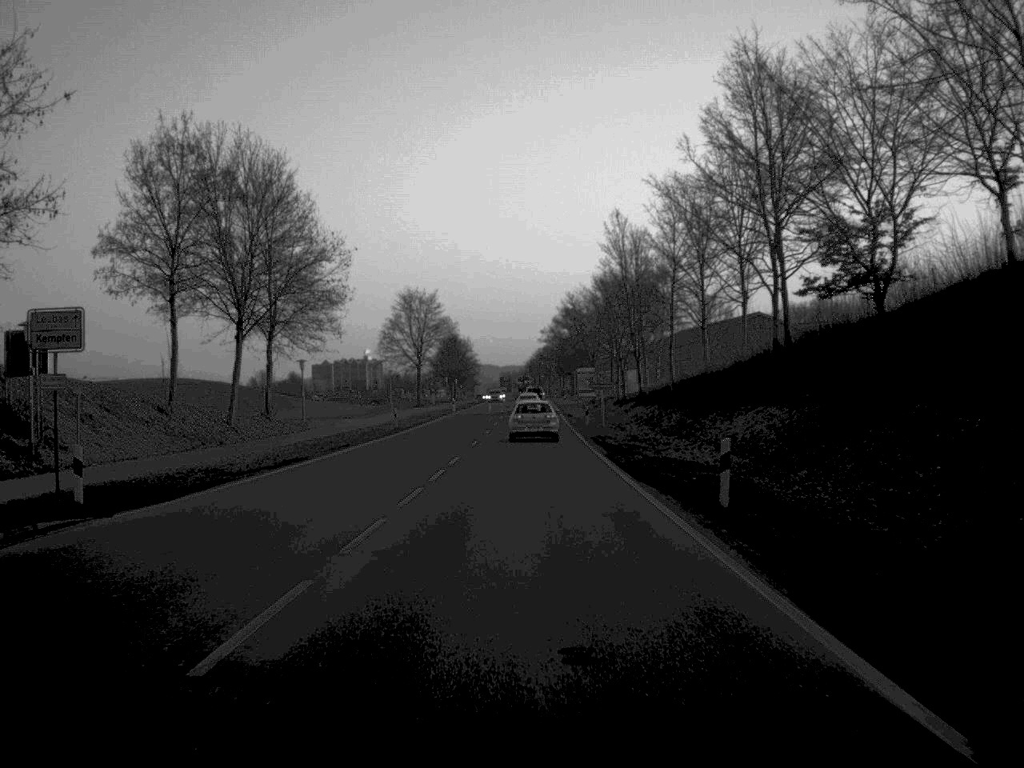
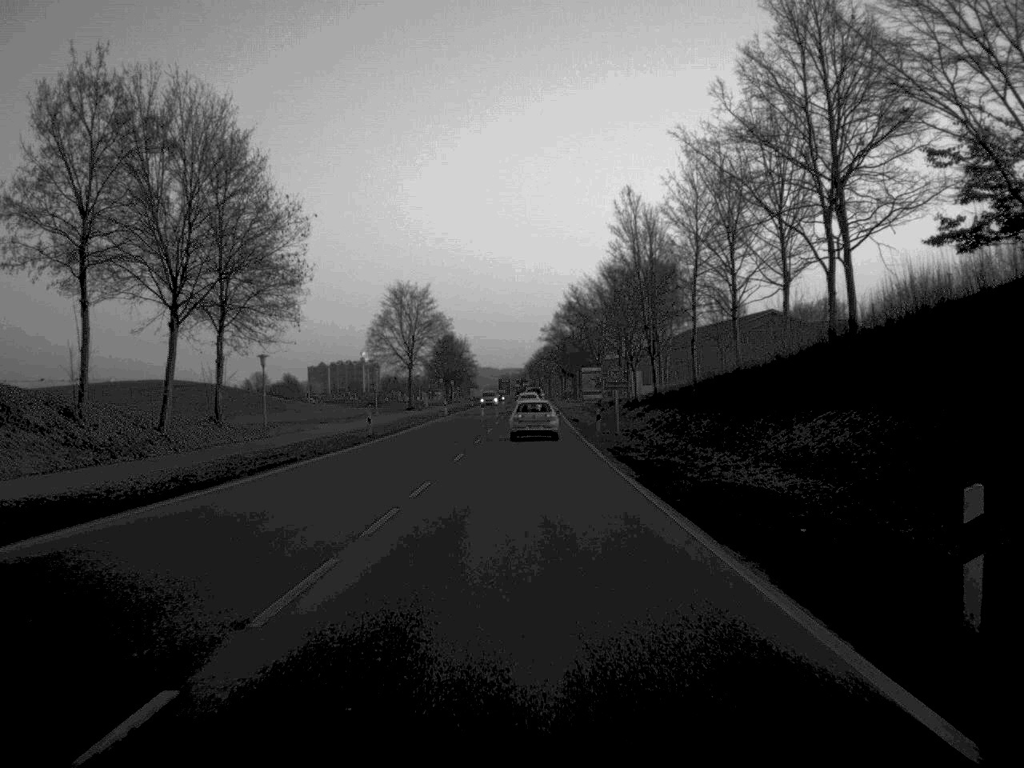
(0.0, +10.3) m; 0°
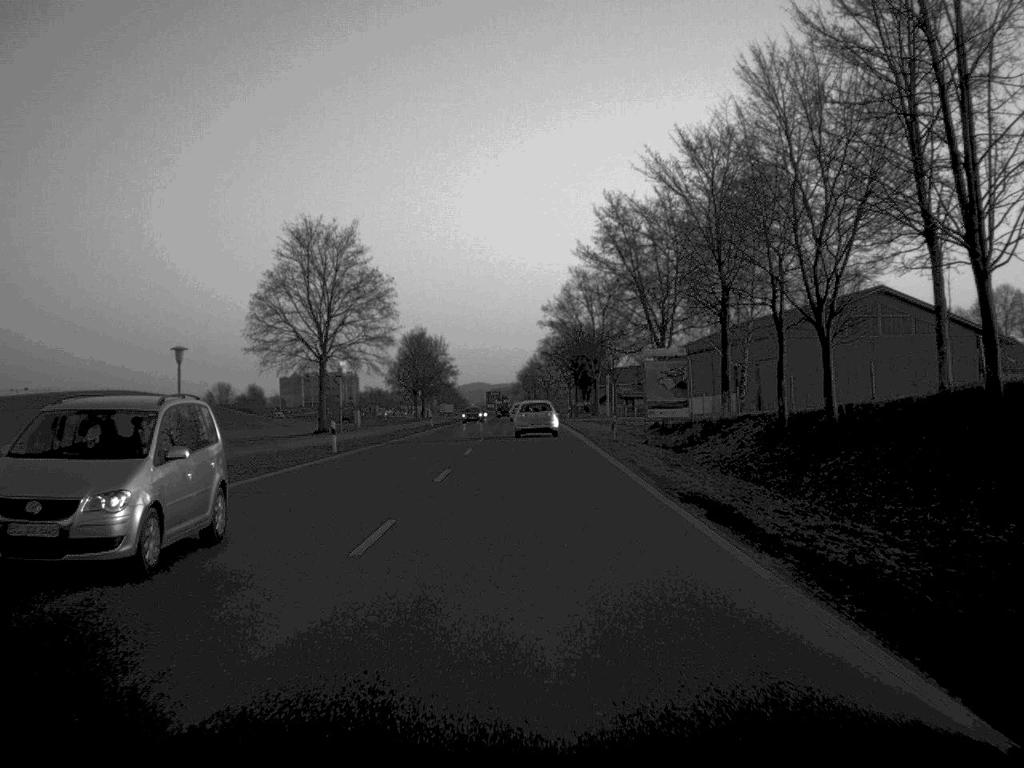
(+0.1, +55.7) m; 0°
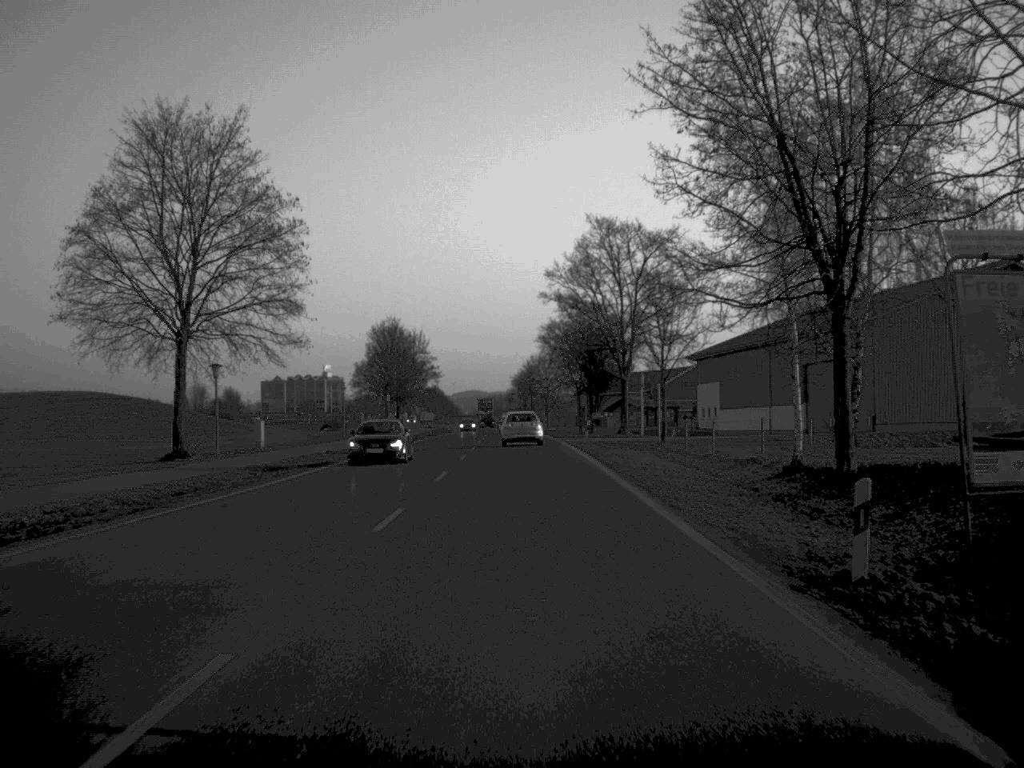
(+0.1, +32.7) m; 0°
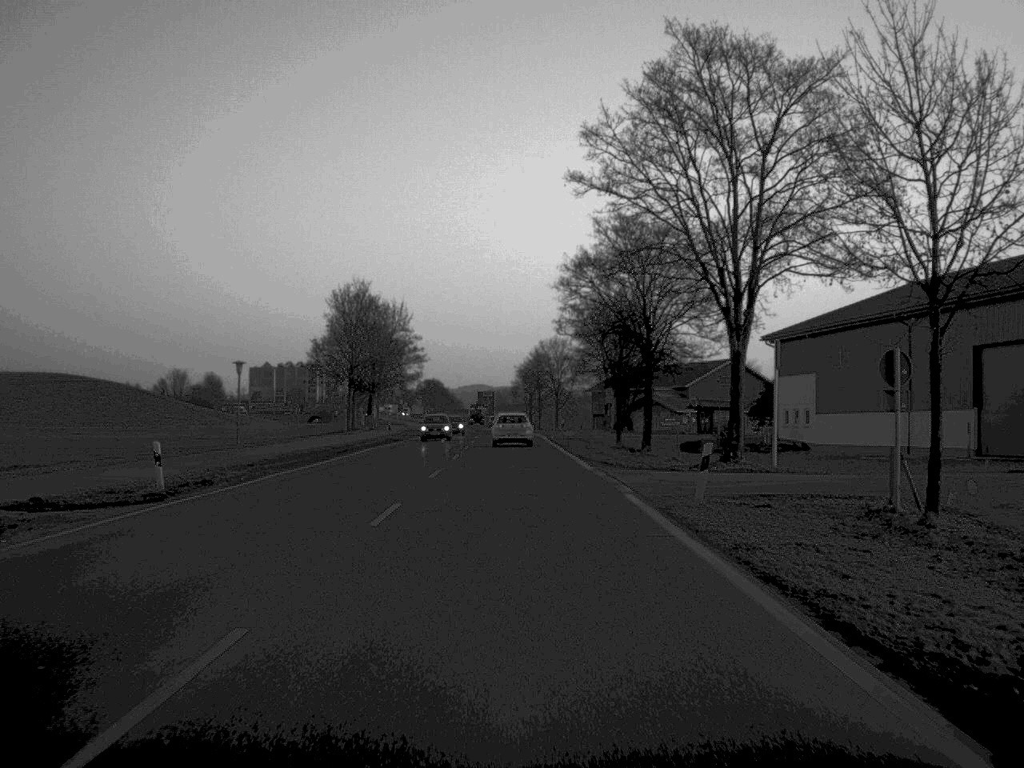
(-0.1, +34.9) m; 0°
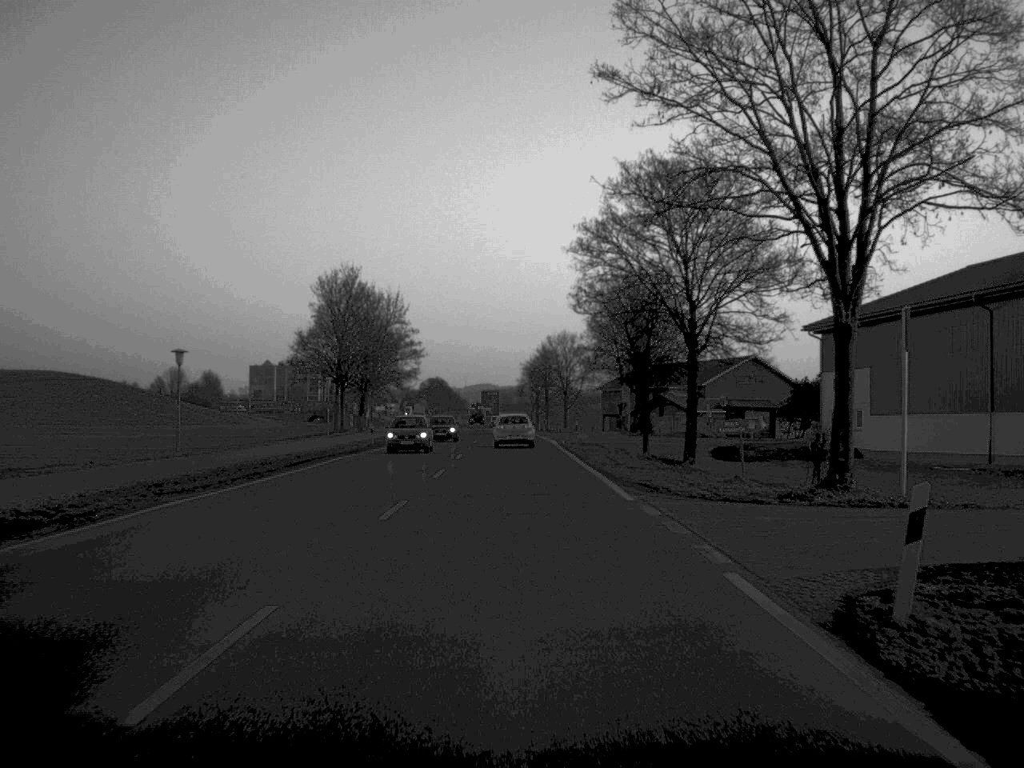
(0.0, +10.9) m; 0°
